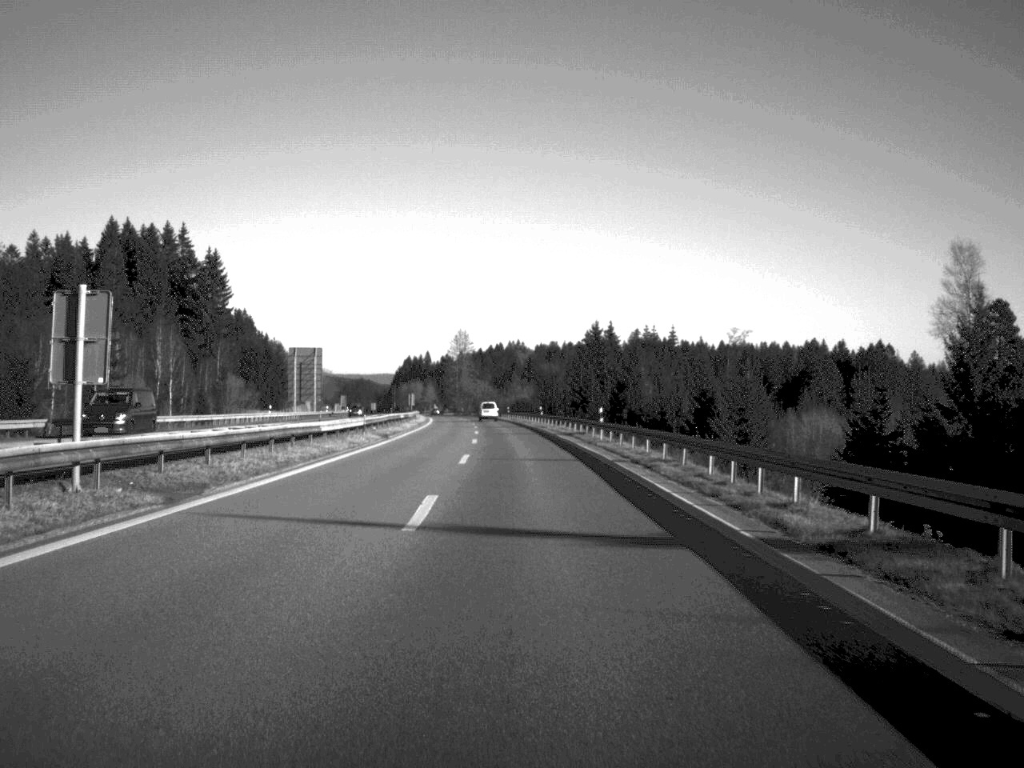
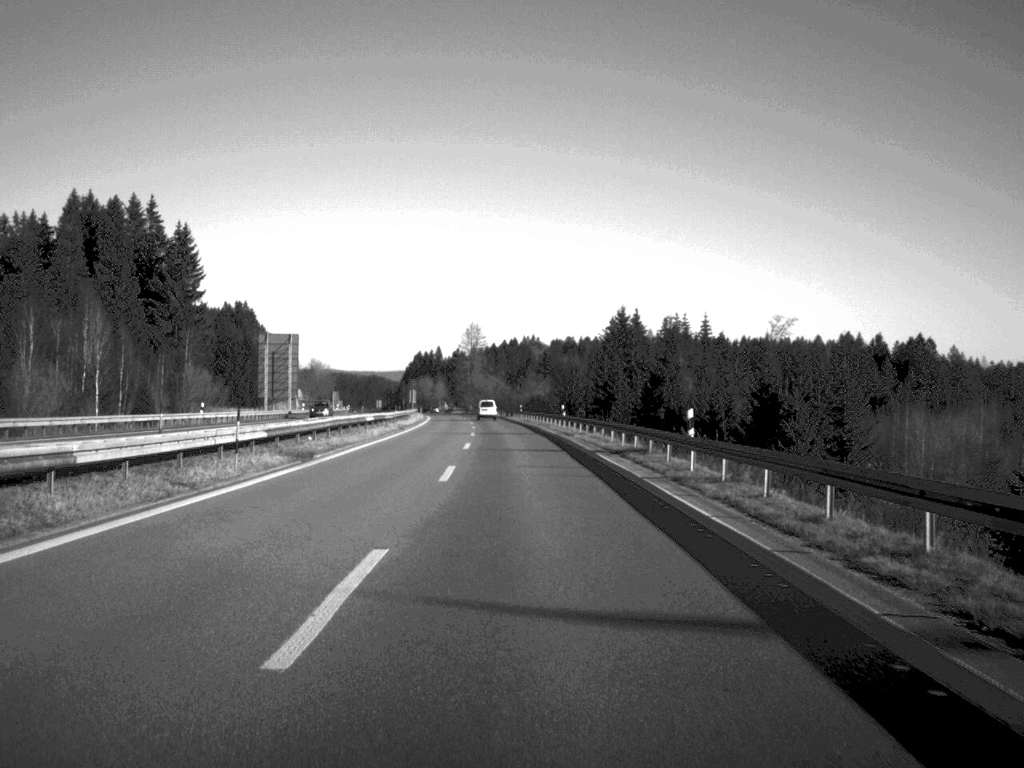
(-0.1, +26.0) m; -1°
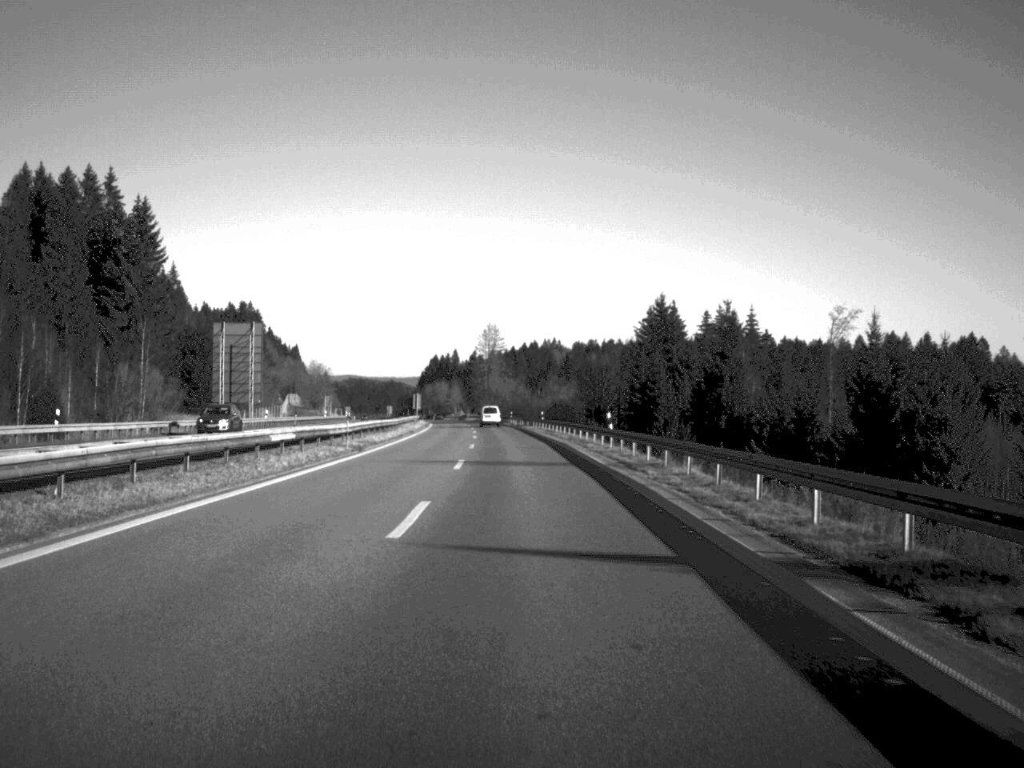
(-0.2, +27.5) m; -1°
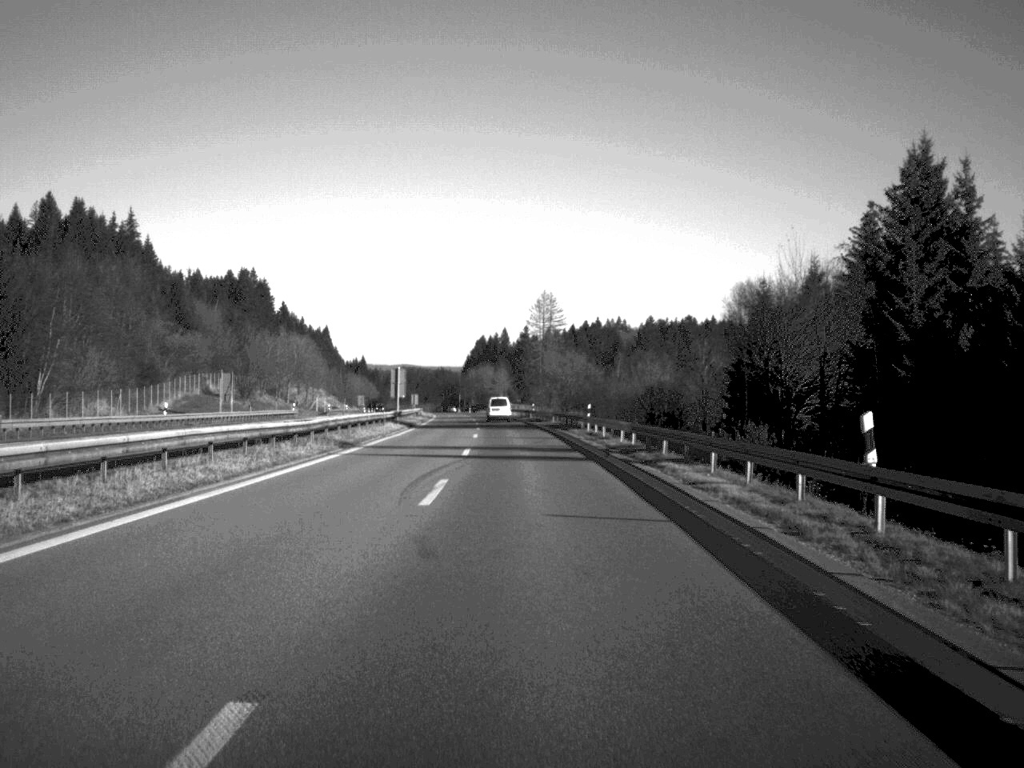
(-2.1, +86.1) m; -3°
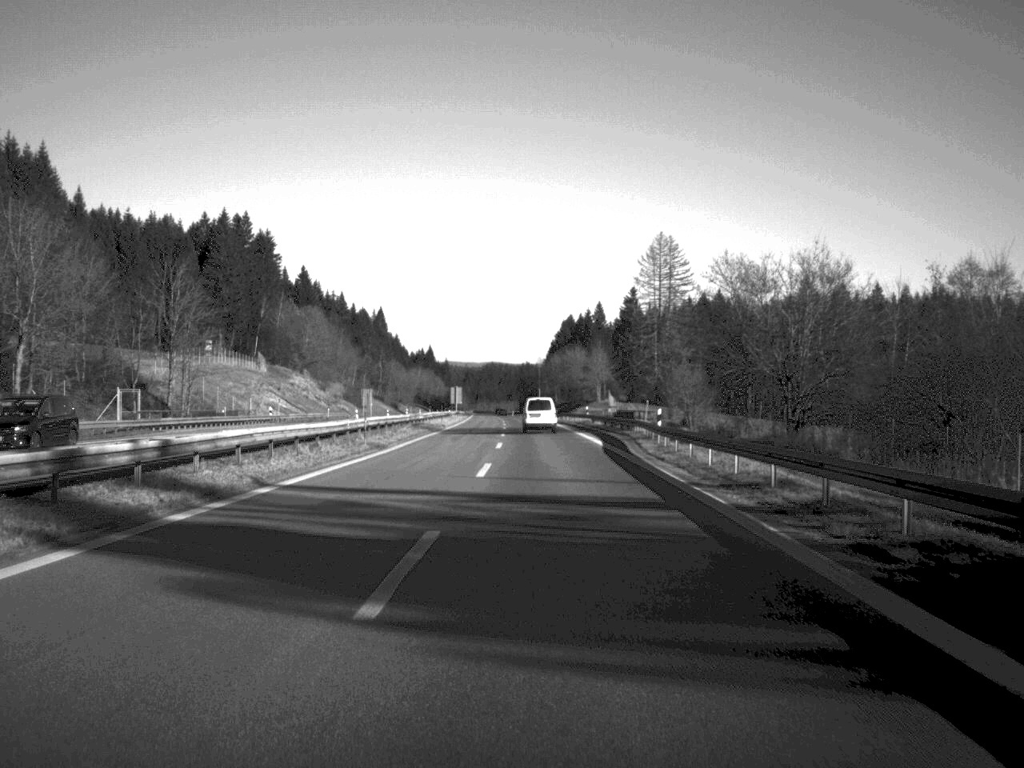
(-3.6, +115.4) m; -4°
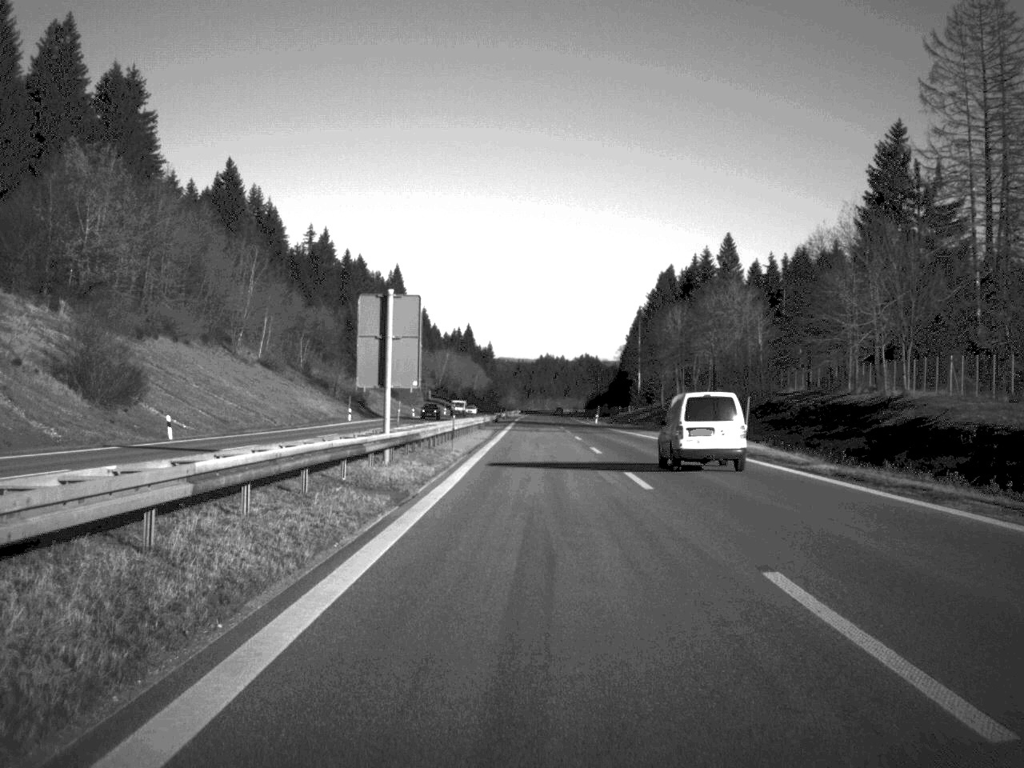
(-5.0, +145.1) m; -2°
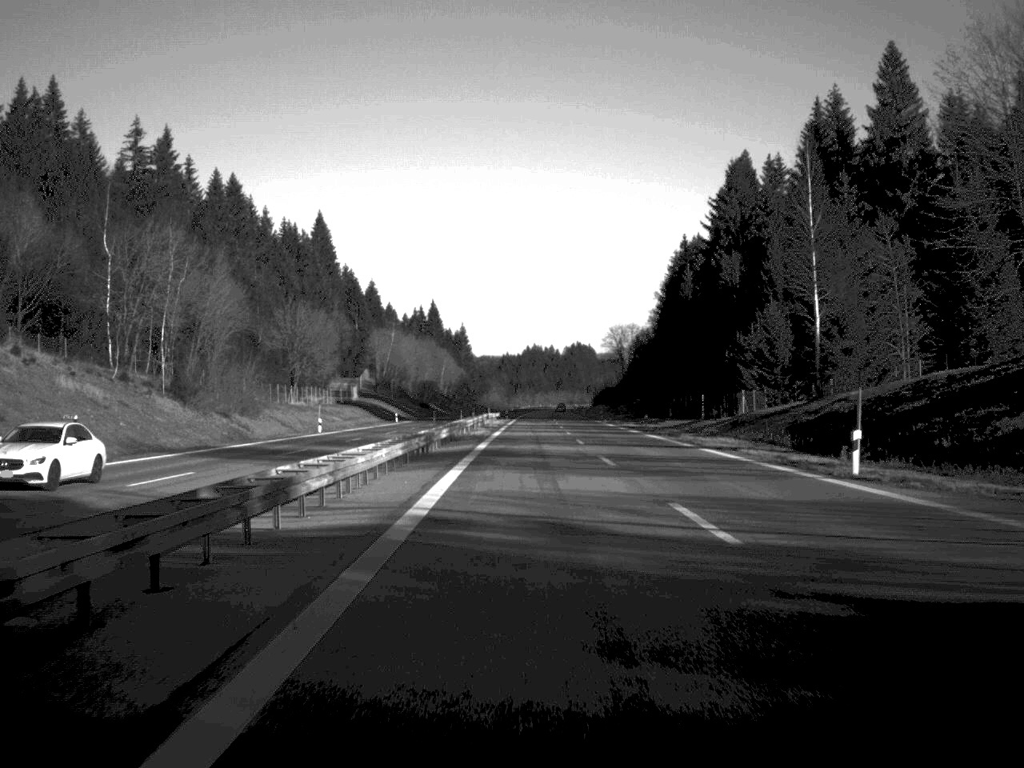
(+0.4, +115.5) m; +1°
